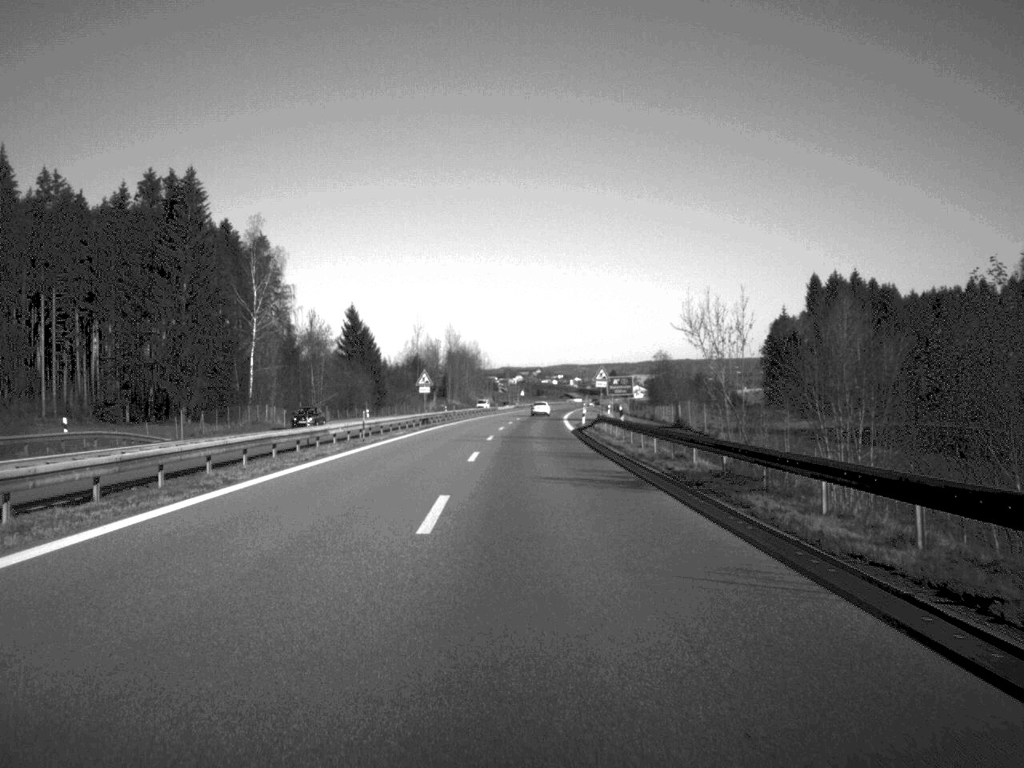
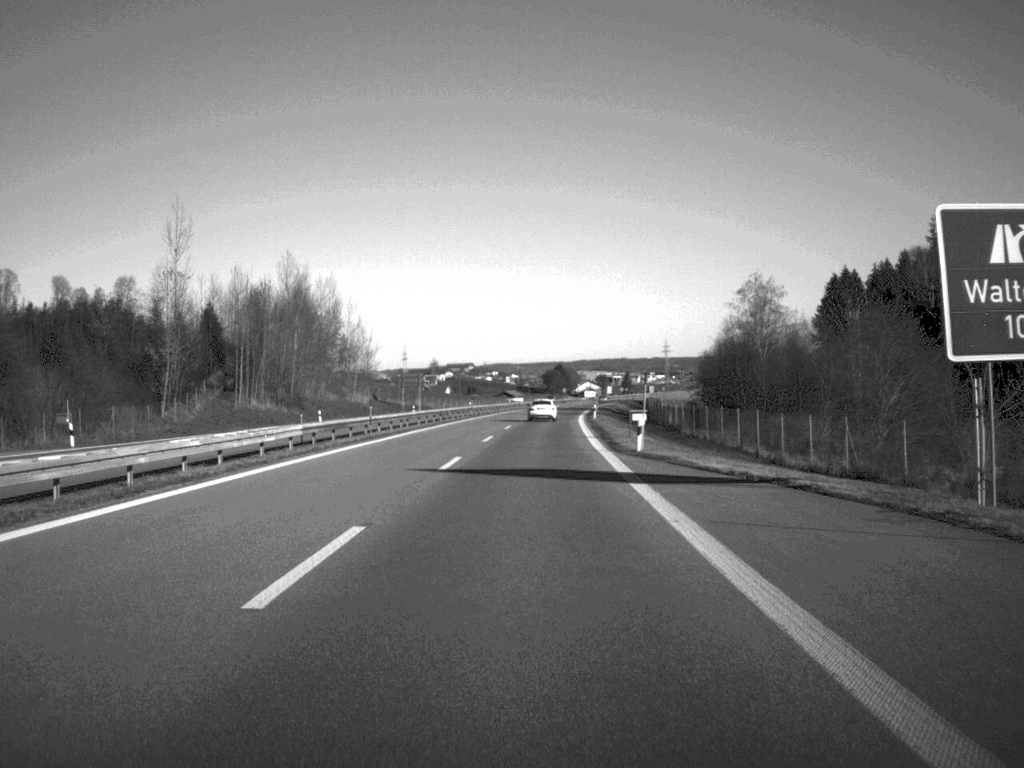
(+3.3, +146.9) m; +3°
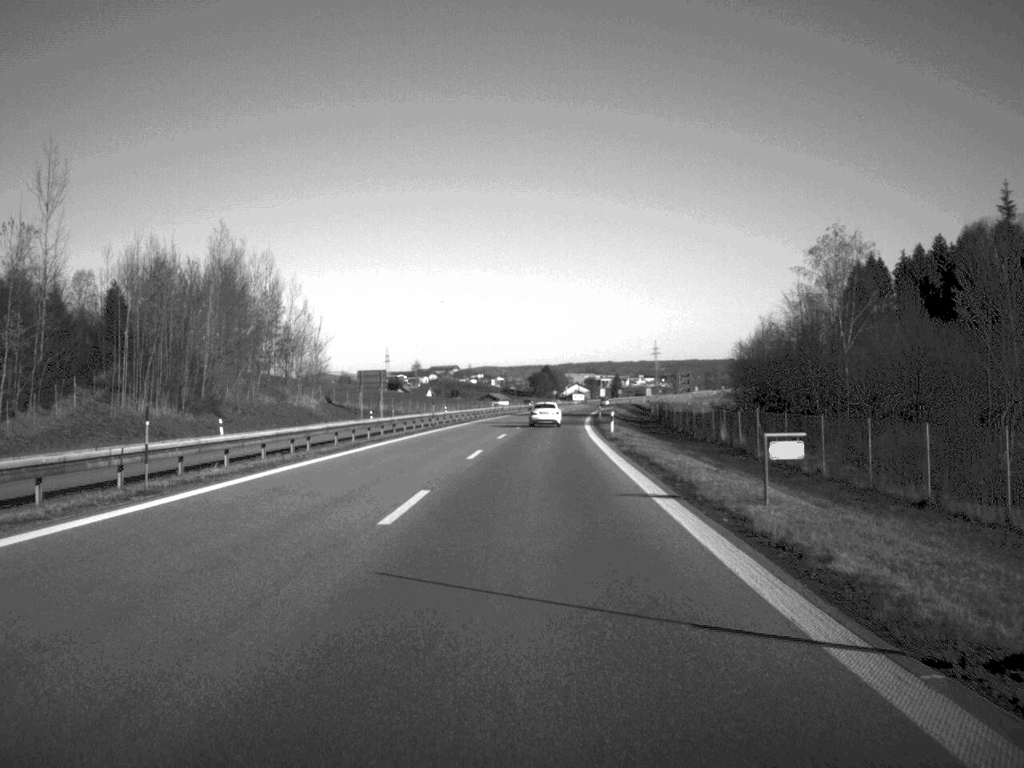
(+0.2, +28.8) m; +1°
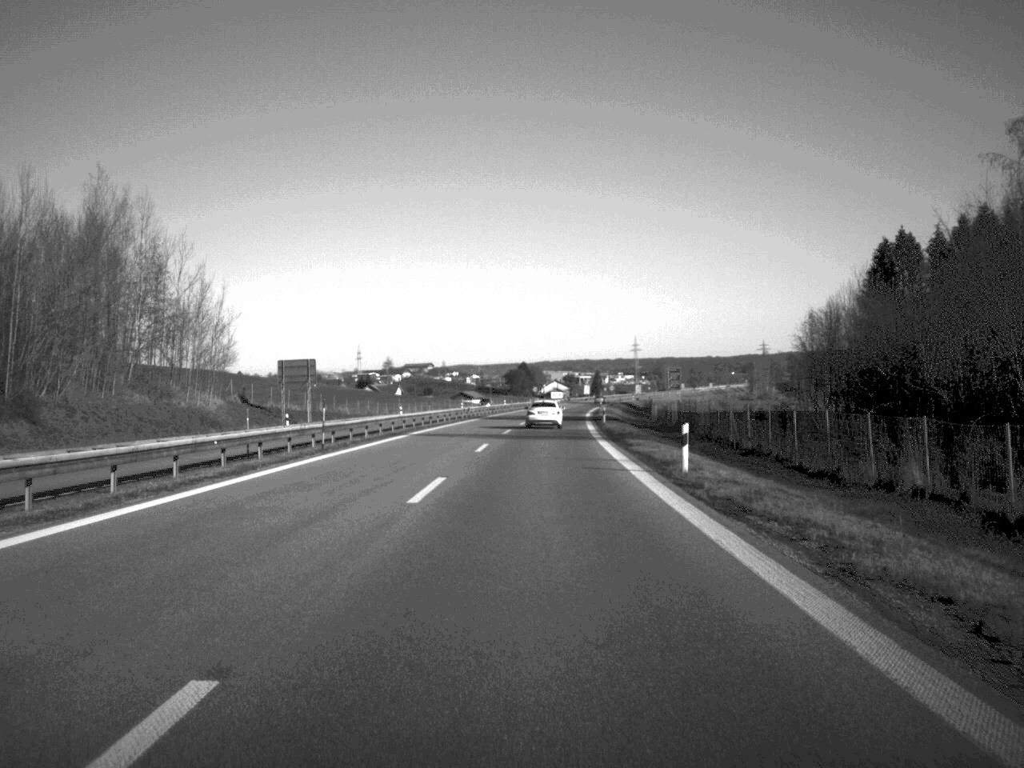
(+0.3, +32.4) m; +1°
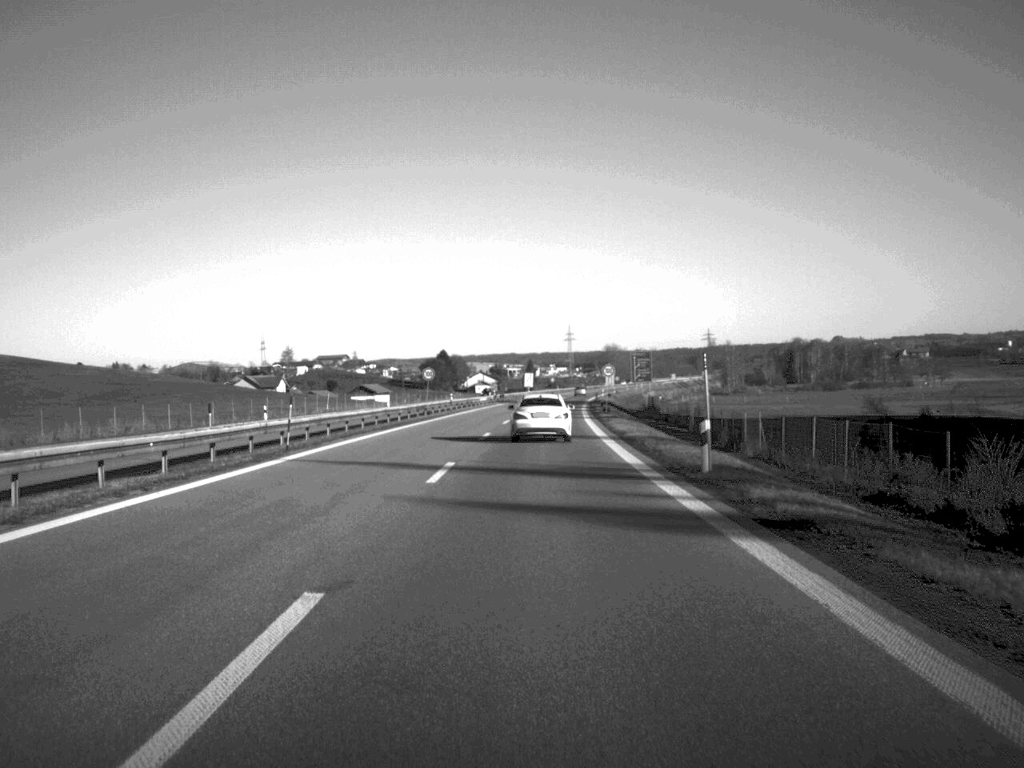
(+2.8, +102.7) m; +3°
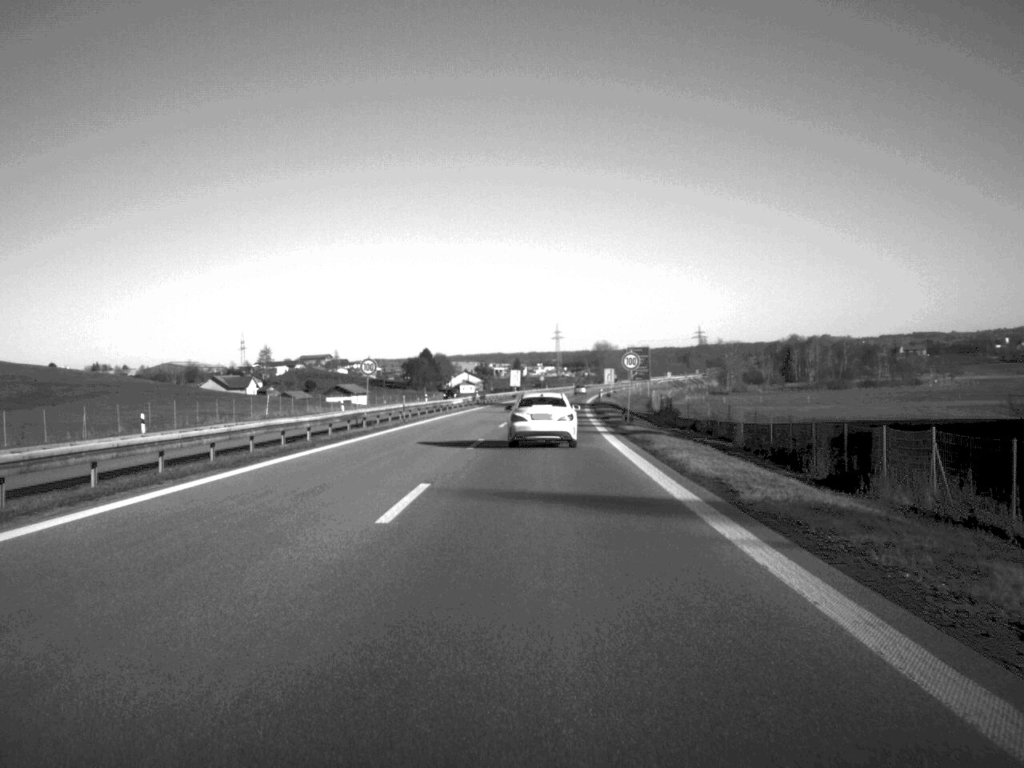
(+0.1, +24.2) m; +1°
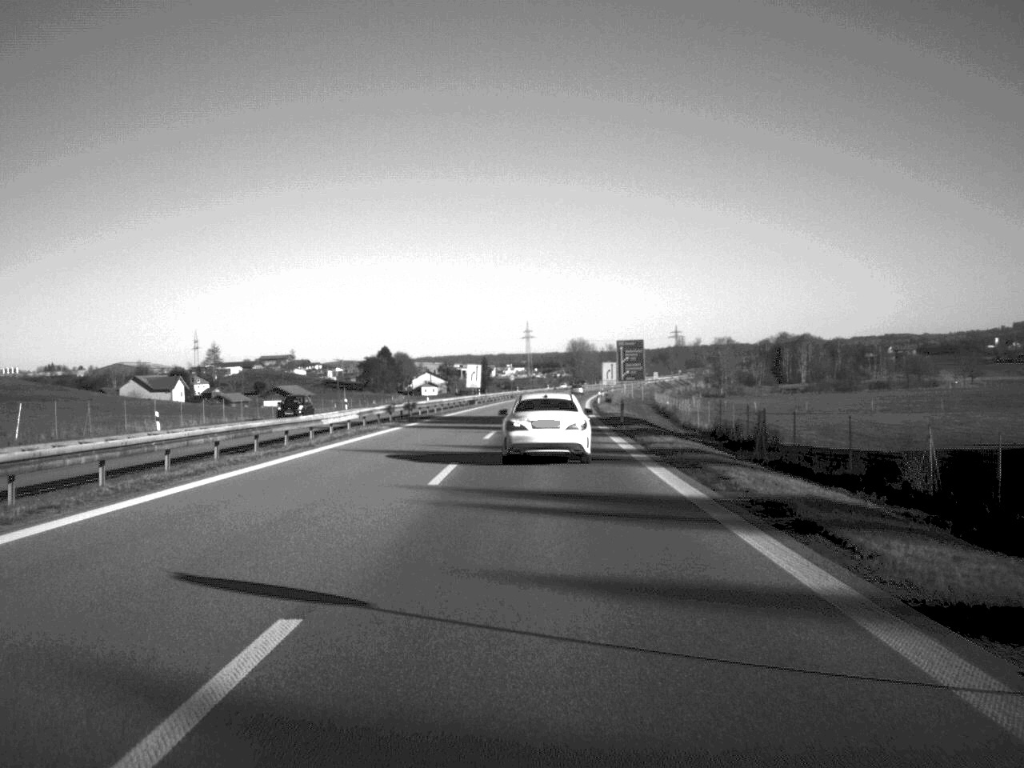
(+0.6, +47.0) m; +1°
